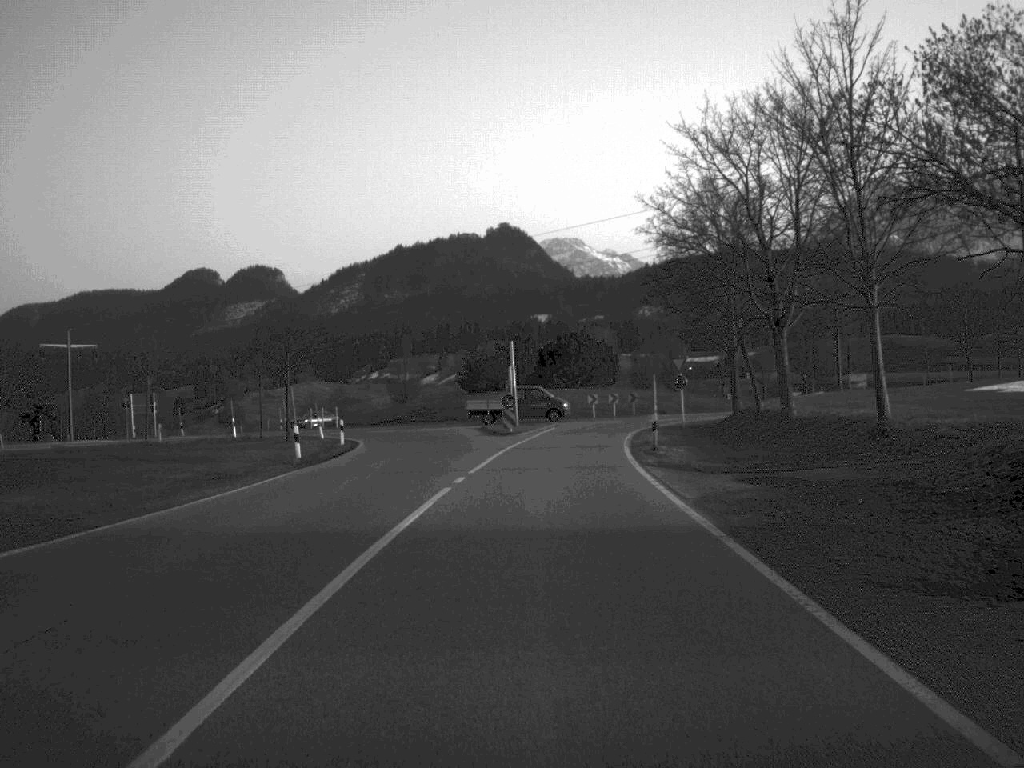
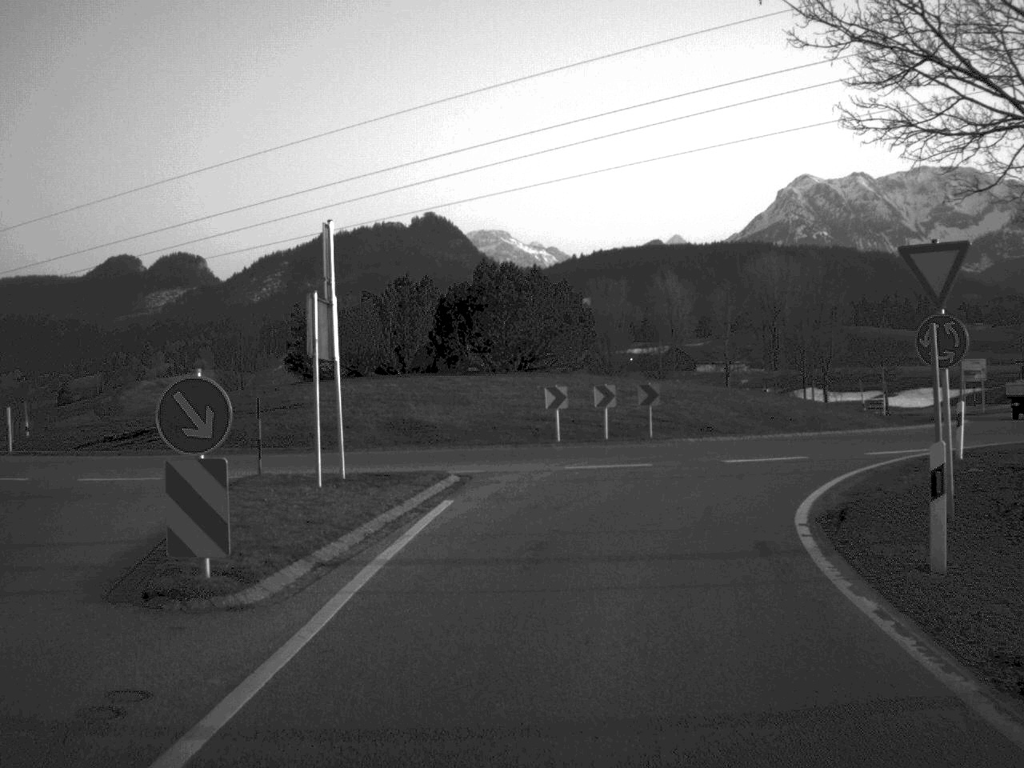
(+1.2, +41.1) m; +4°
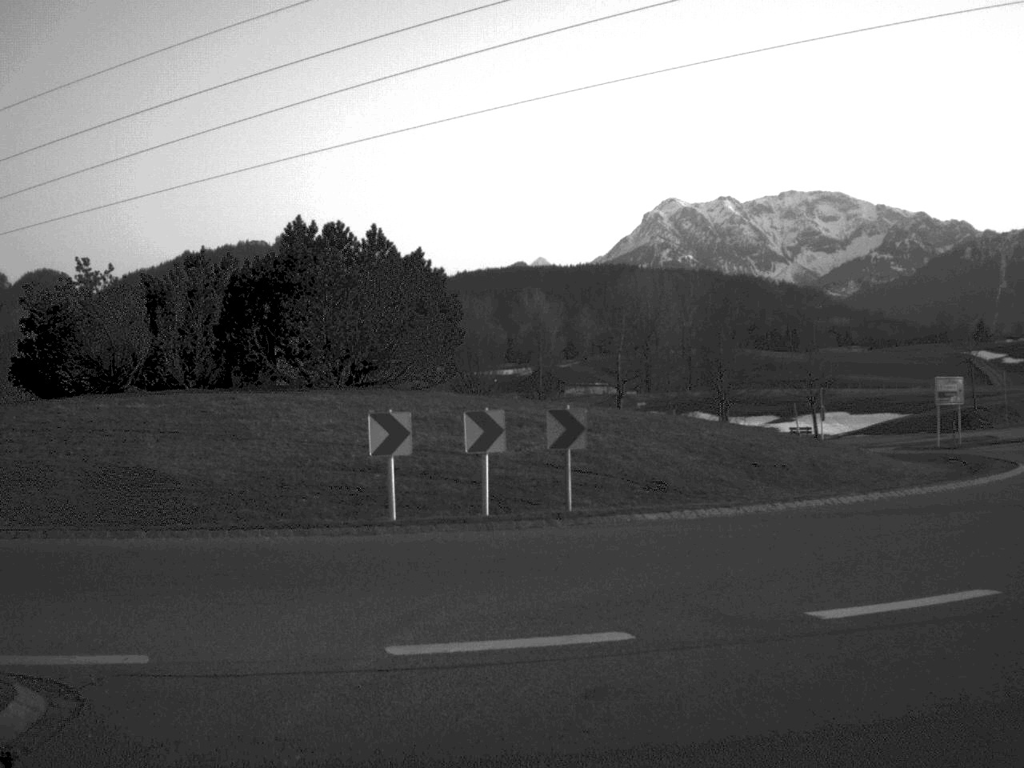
(+0.5, +14.2) m; +6°
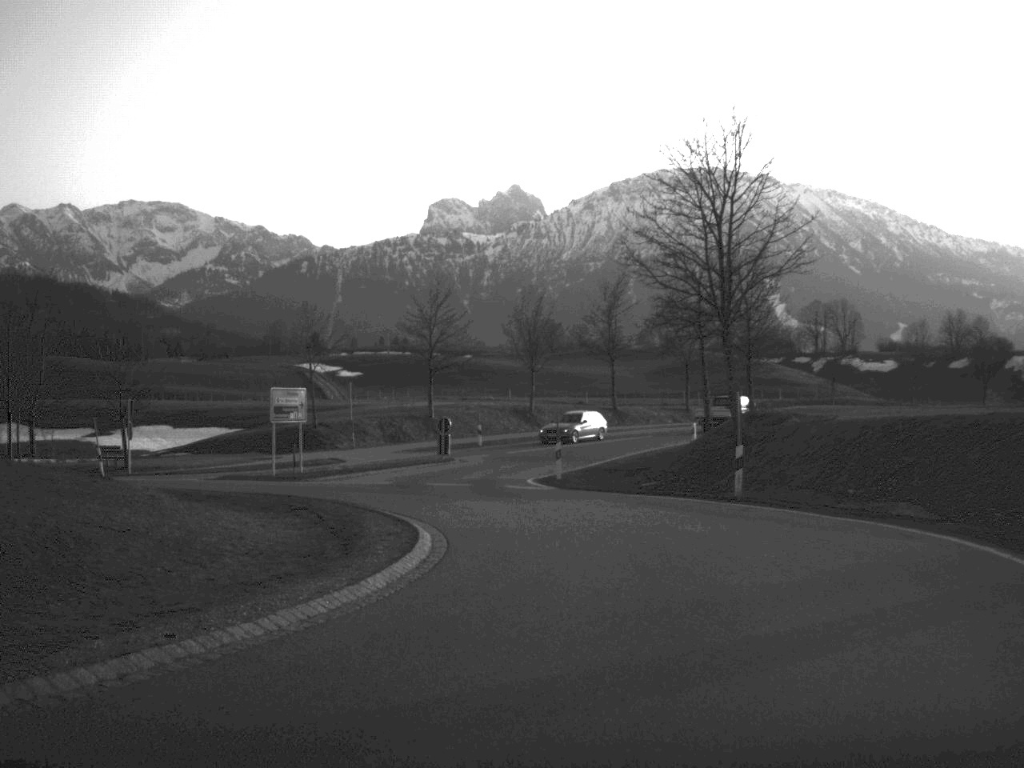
(+2.4, +10.3) m; +30°
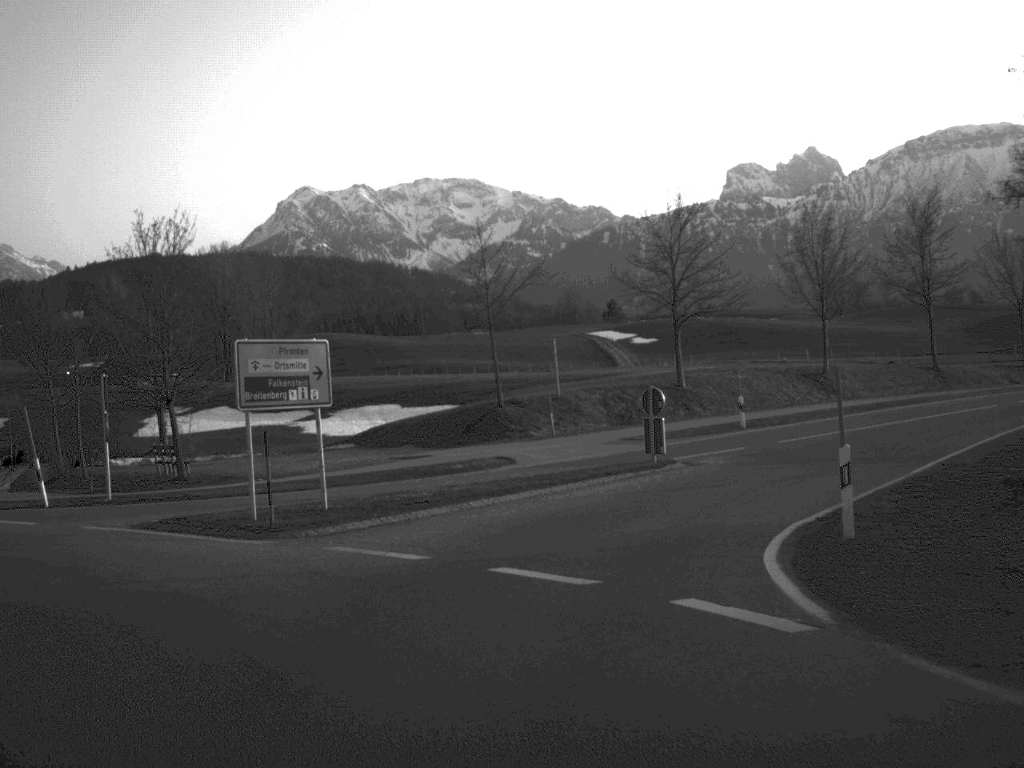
(+0.9, +20.5) m; -15°
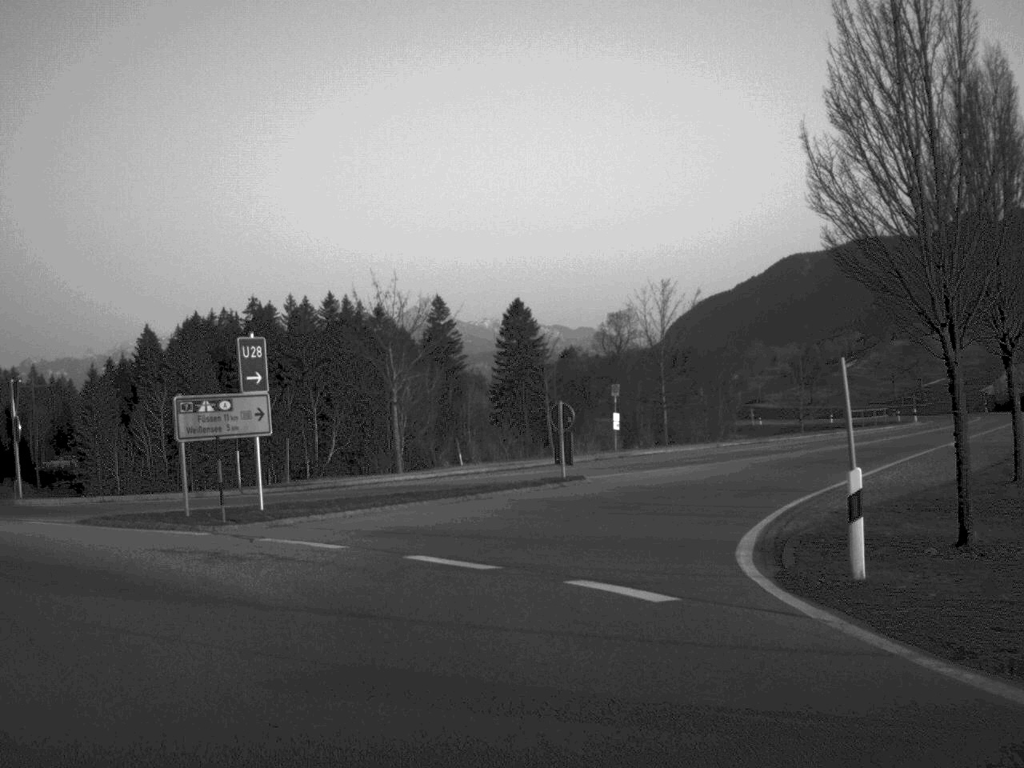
(-11.3, +18.4) m; -61°
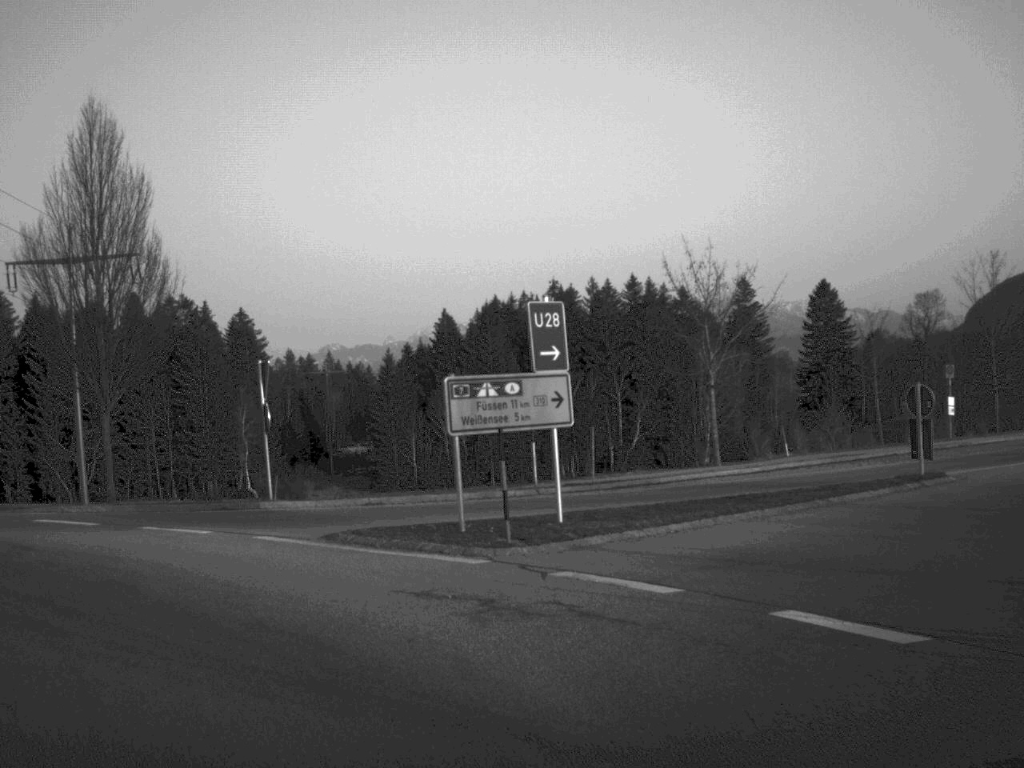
(-0.5, +4.6) m; -14°
